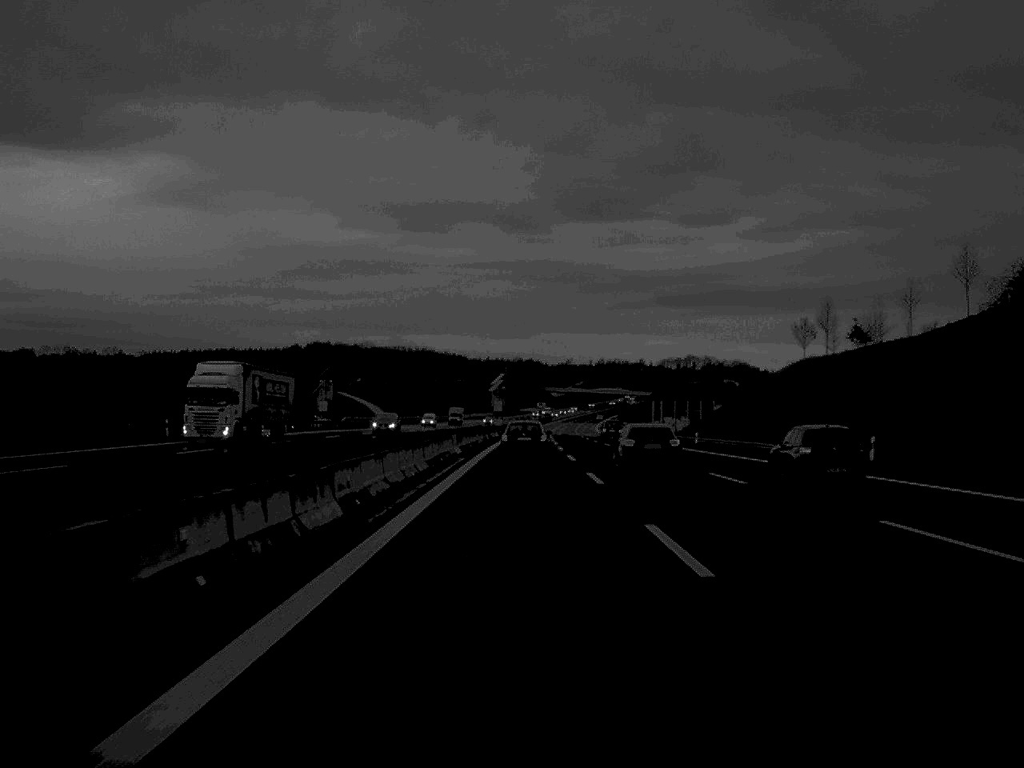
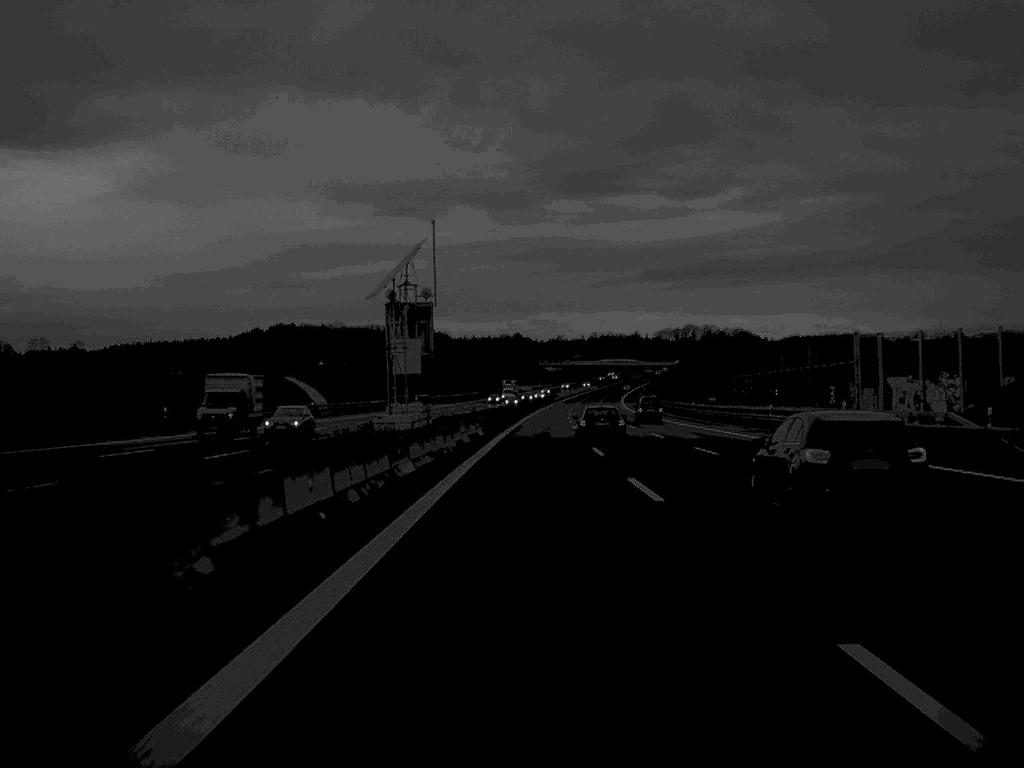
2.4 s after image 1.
(+0.2, +100.1) m; 0°
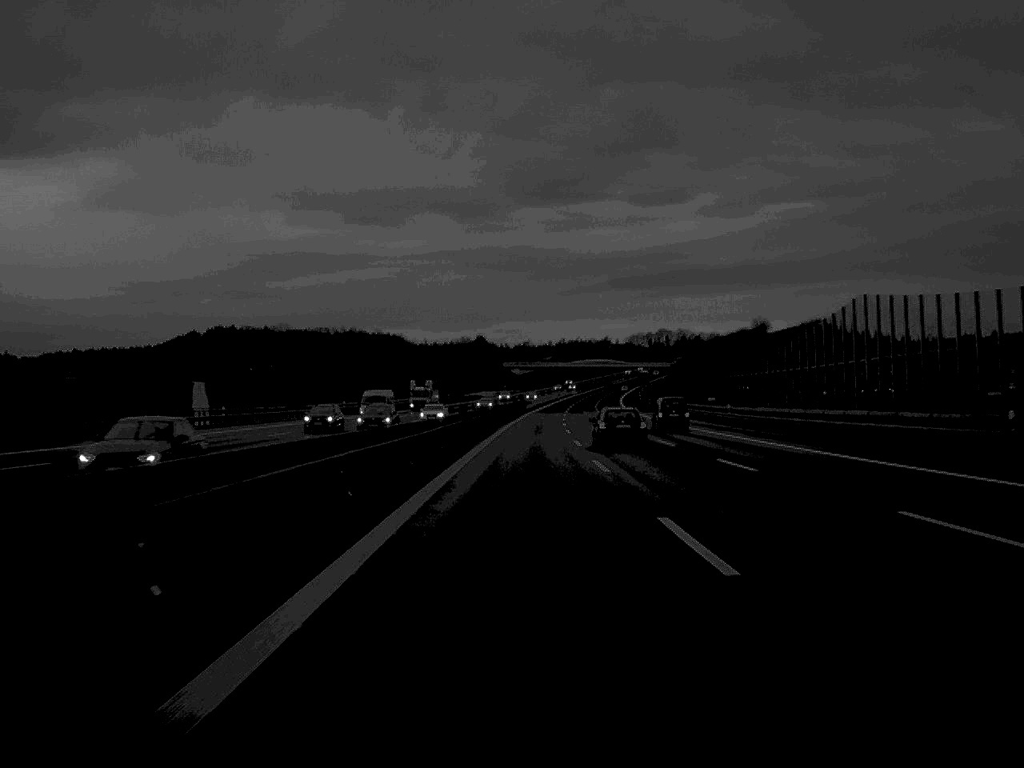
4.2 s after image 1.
(+1.1, +80.2) m; +2°
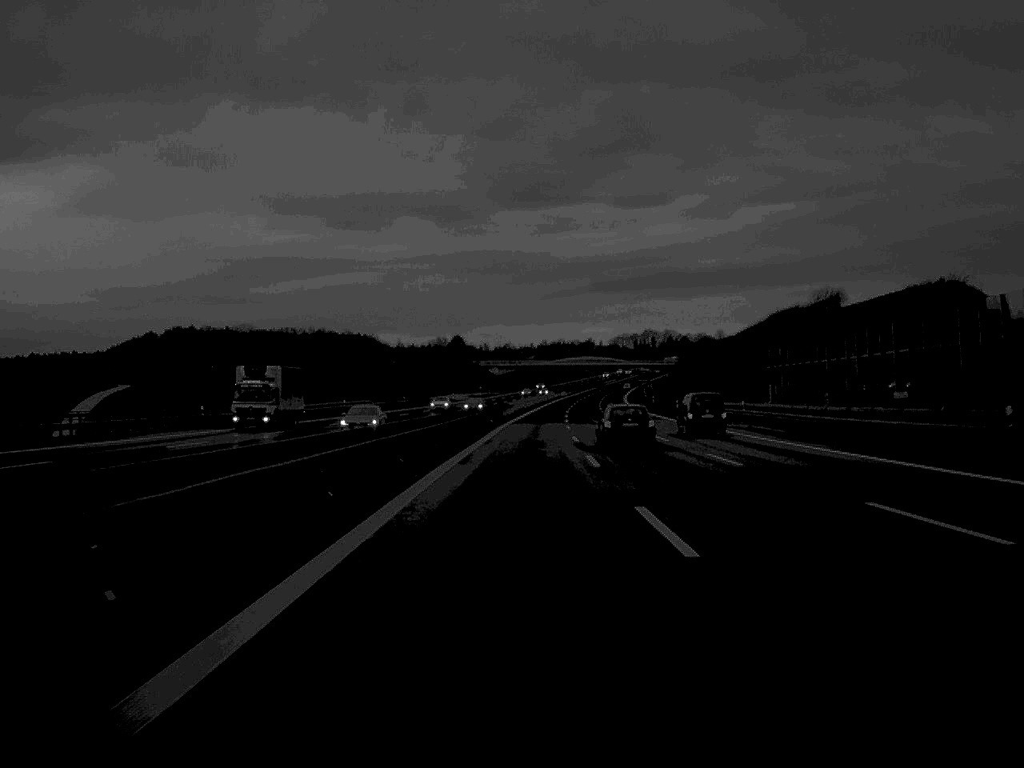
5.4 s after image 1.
(+0.4, +52.8) m; +1°
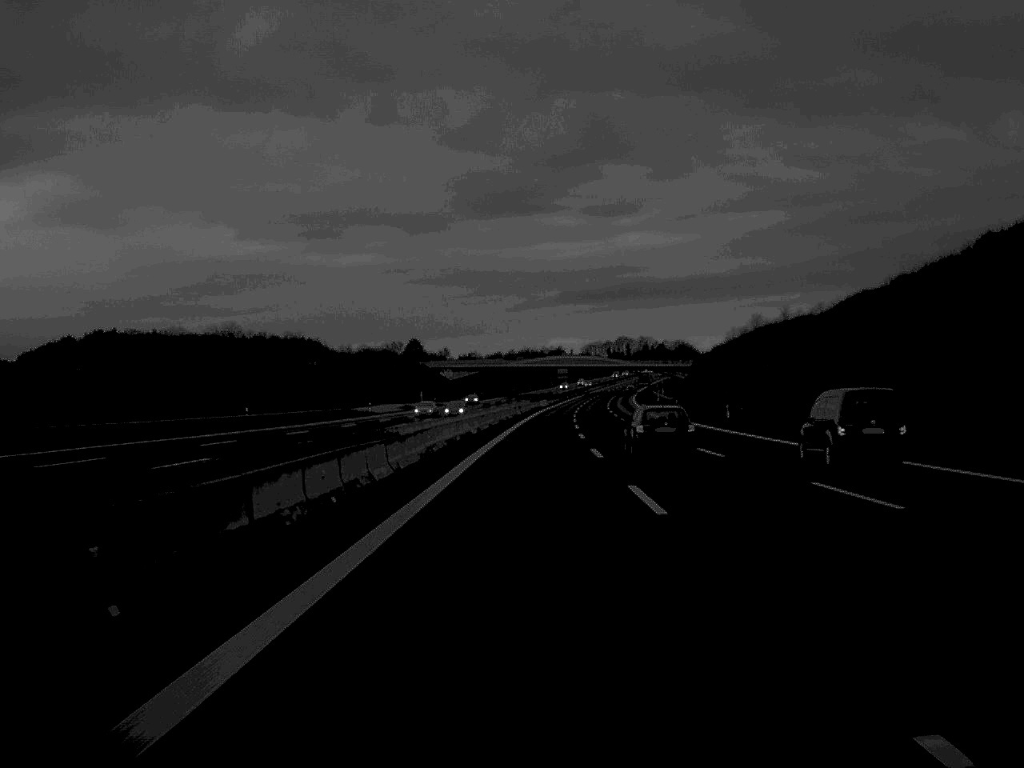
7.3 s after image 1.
(+0.9, +85.0) m; +2°
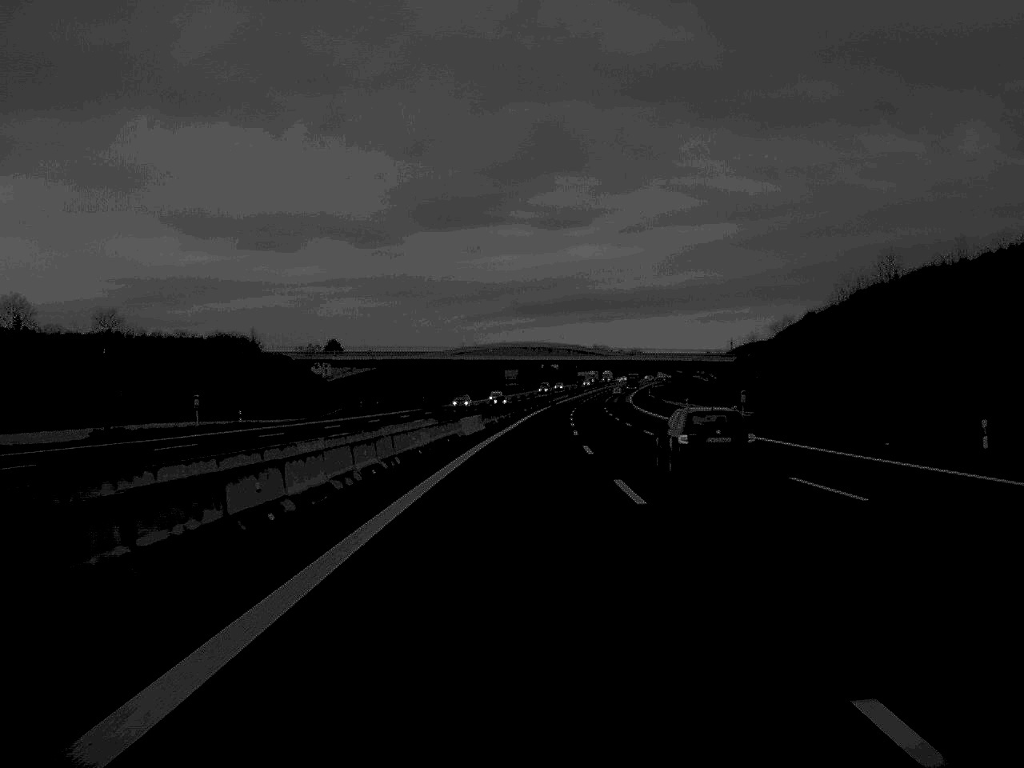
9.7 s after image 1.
(+2.3, +107.0) m; +2°
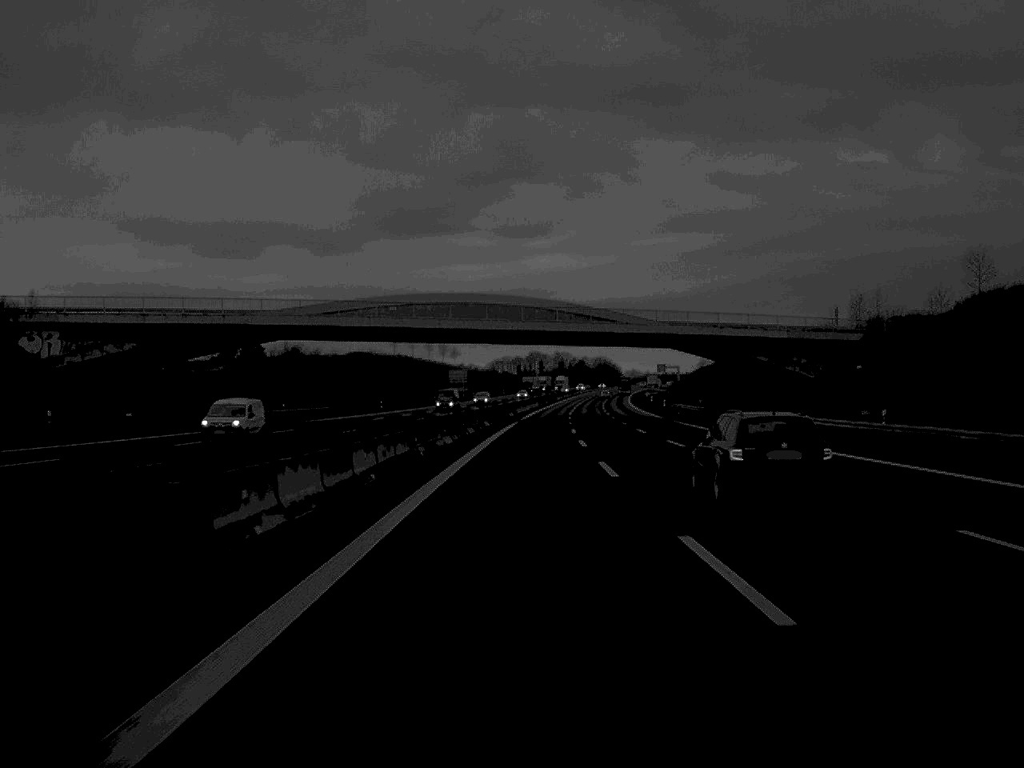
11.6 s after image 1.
(+1.3, +85.6) m; +2°
